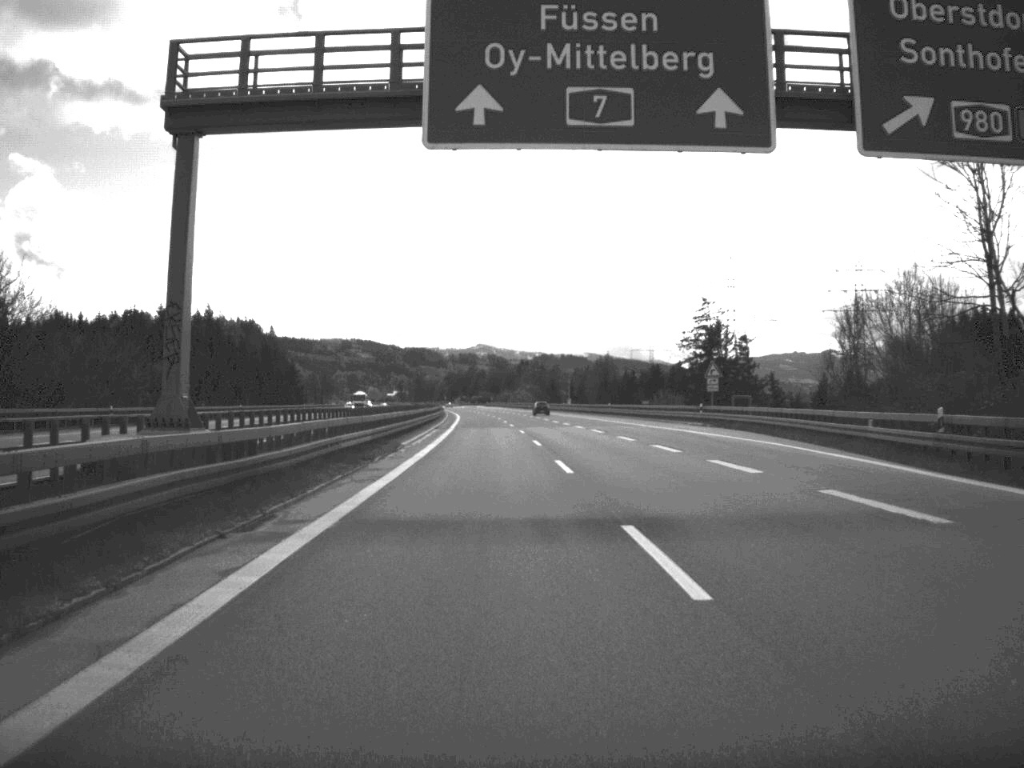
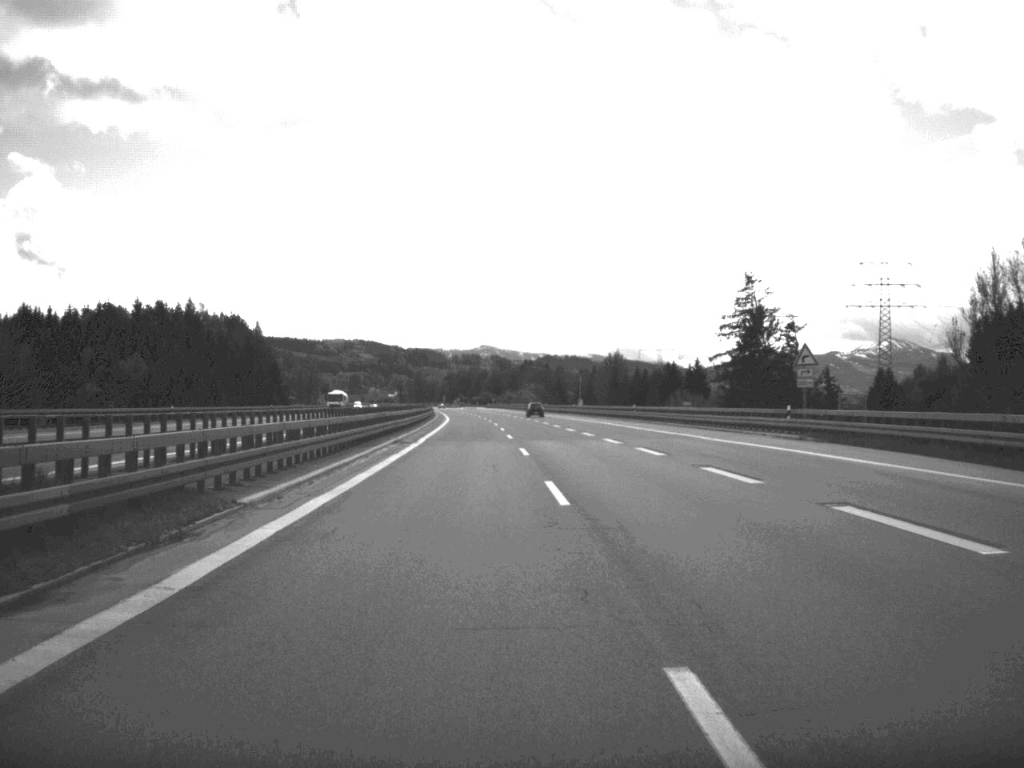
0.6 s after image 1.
(0.0, +26.1) m; 0°
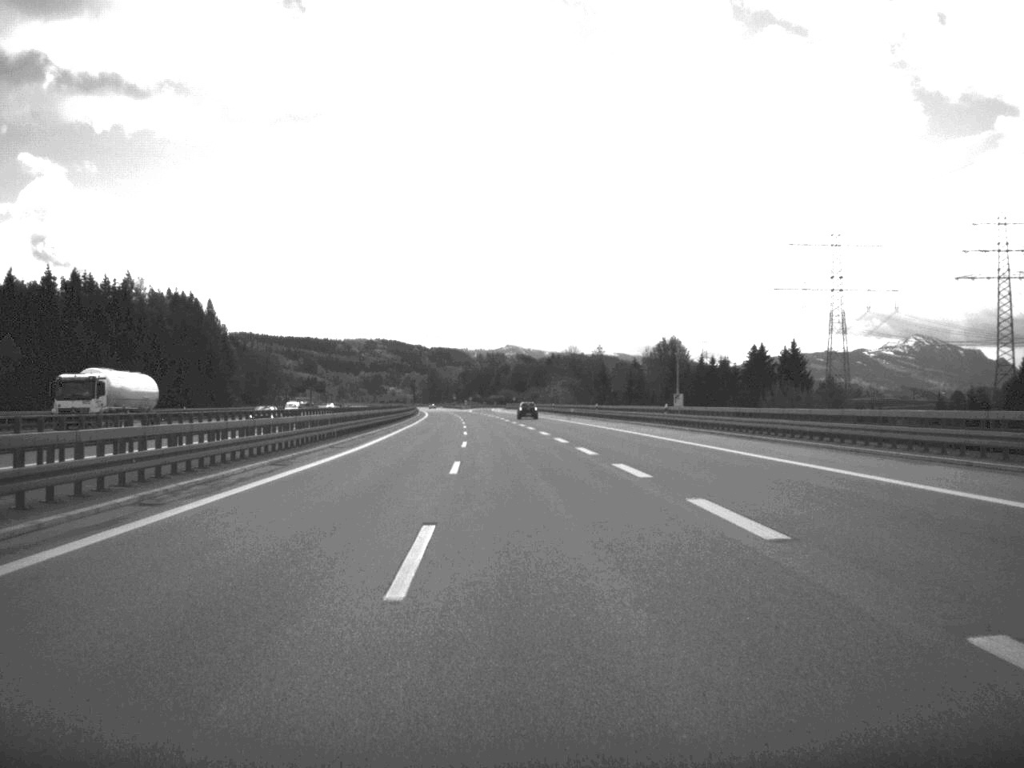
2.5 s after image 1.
(-0.9, +80.8) m; -1°
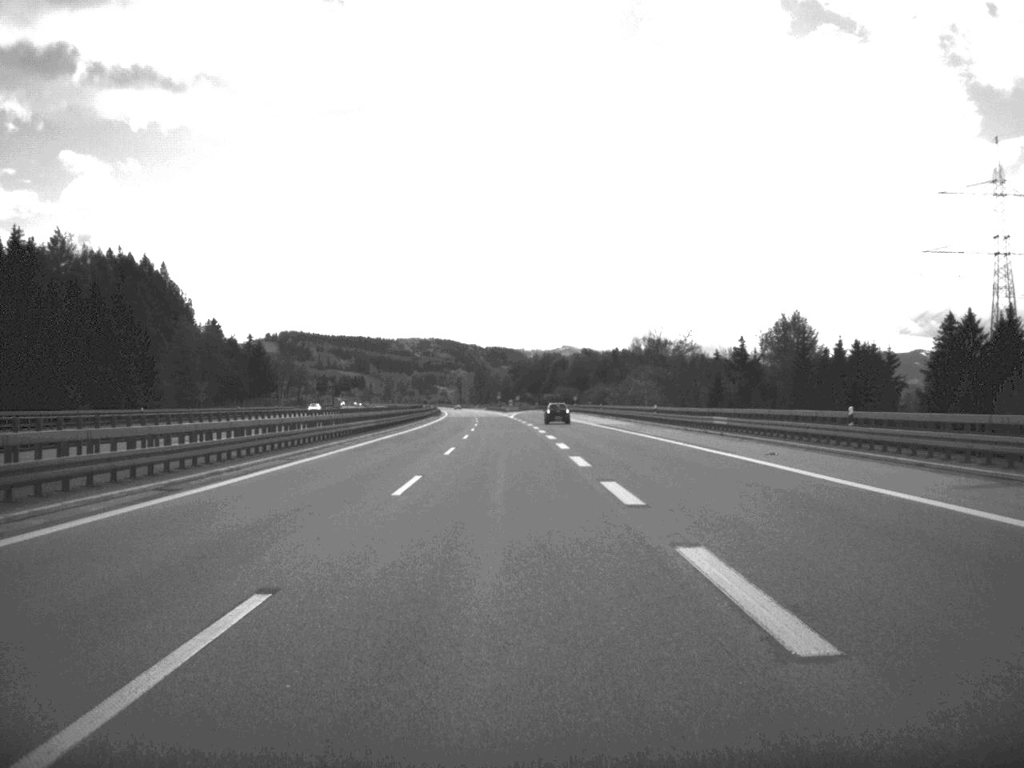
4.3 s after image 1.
(-1.7, +76.3) m; -3°
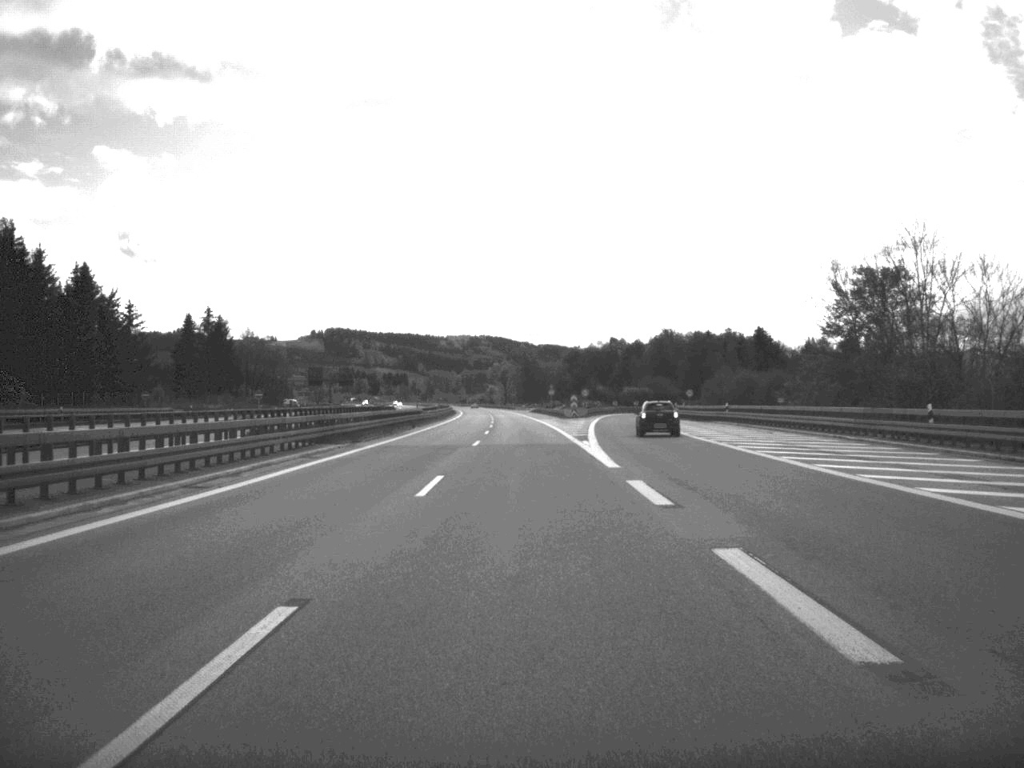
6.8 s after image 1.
(-2.4, +106.3) m; -2°
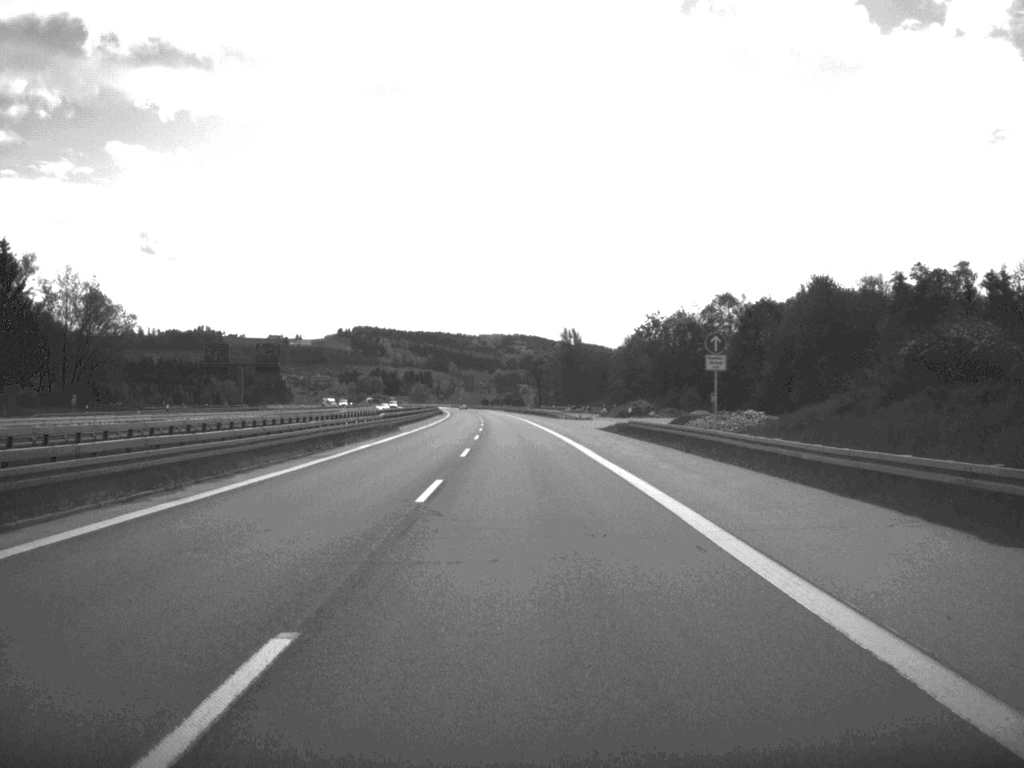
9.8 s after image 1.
(-2.1, +132.0) m; -2°
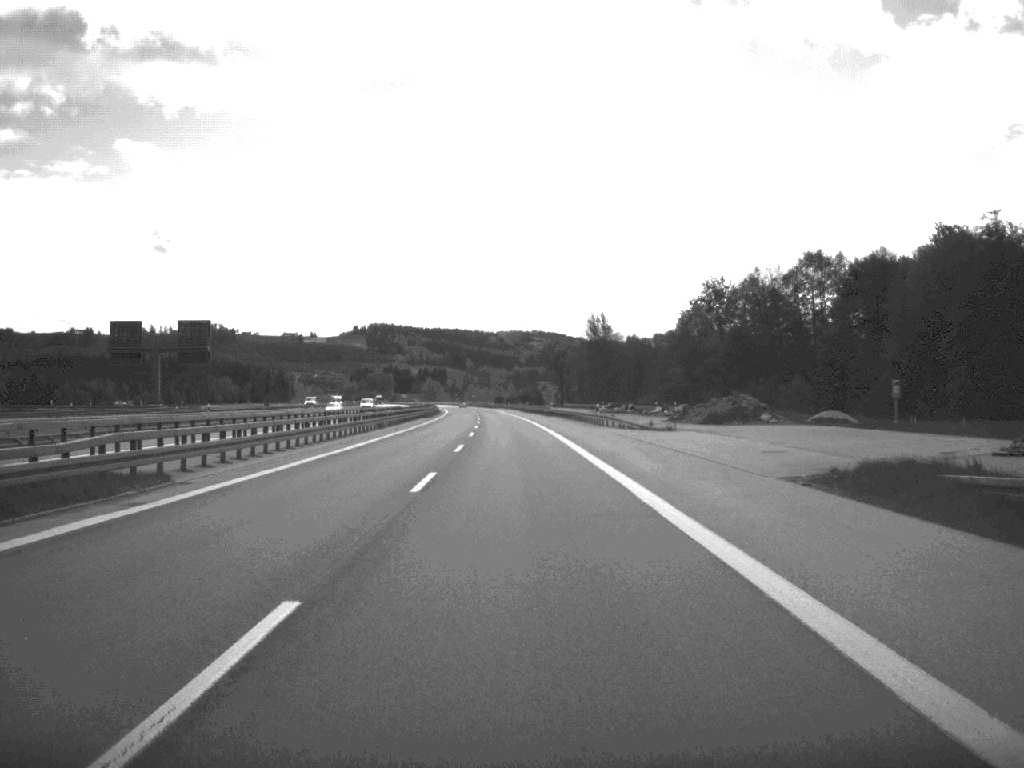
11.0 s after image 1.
(-0.4, +51.5) m; -1°
